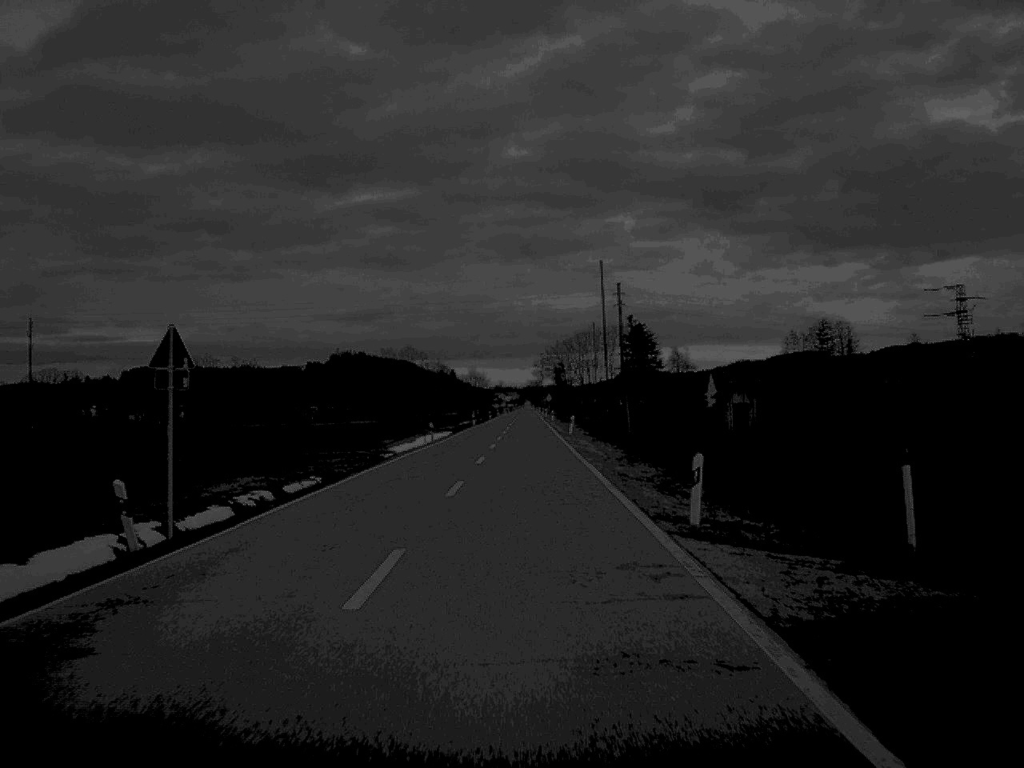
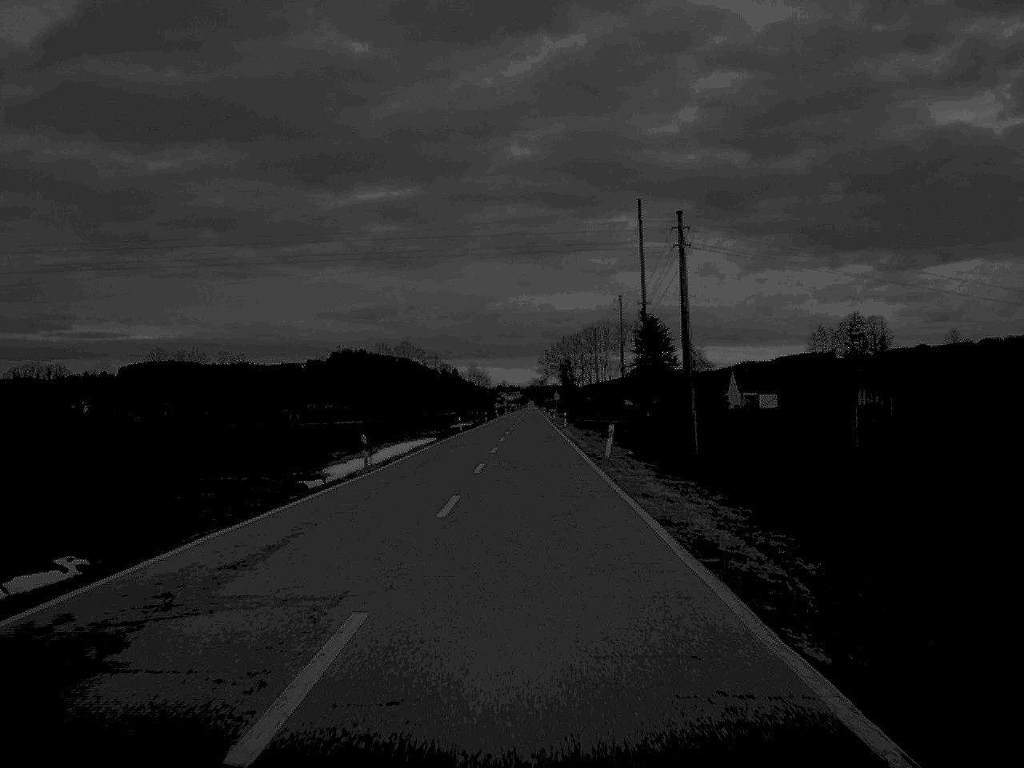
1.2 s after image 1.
(0.0, +28.8) m; 0°
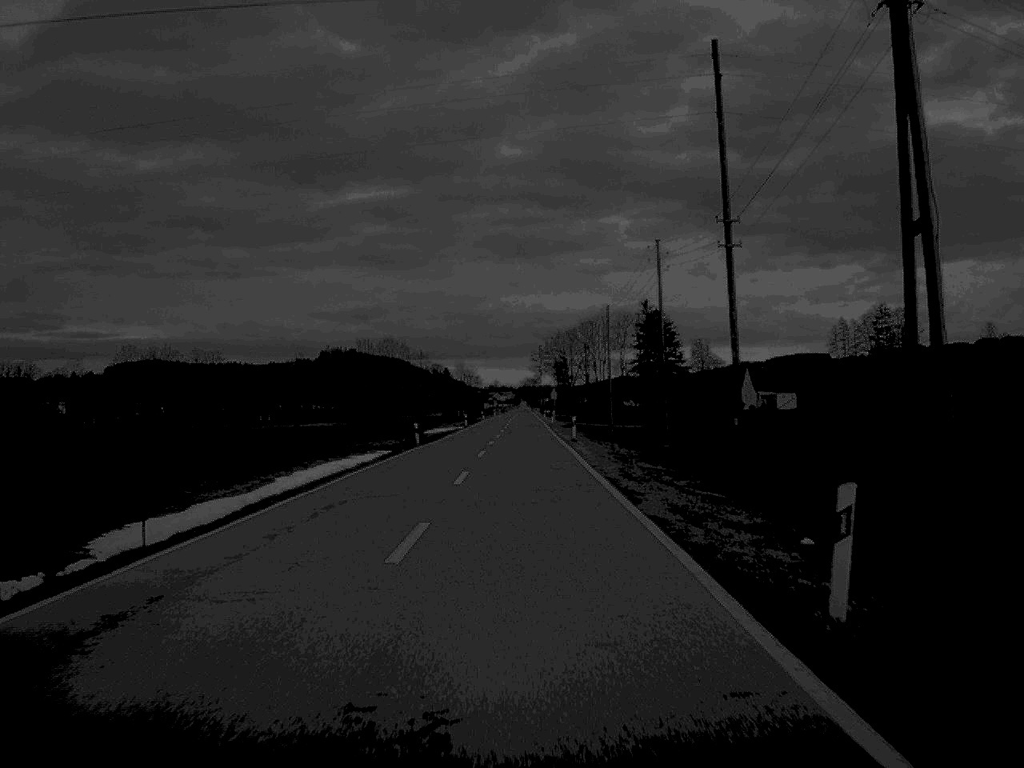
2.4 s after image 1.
(+0.1, +29.5) m; 0°
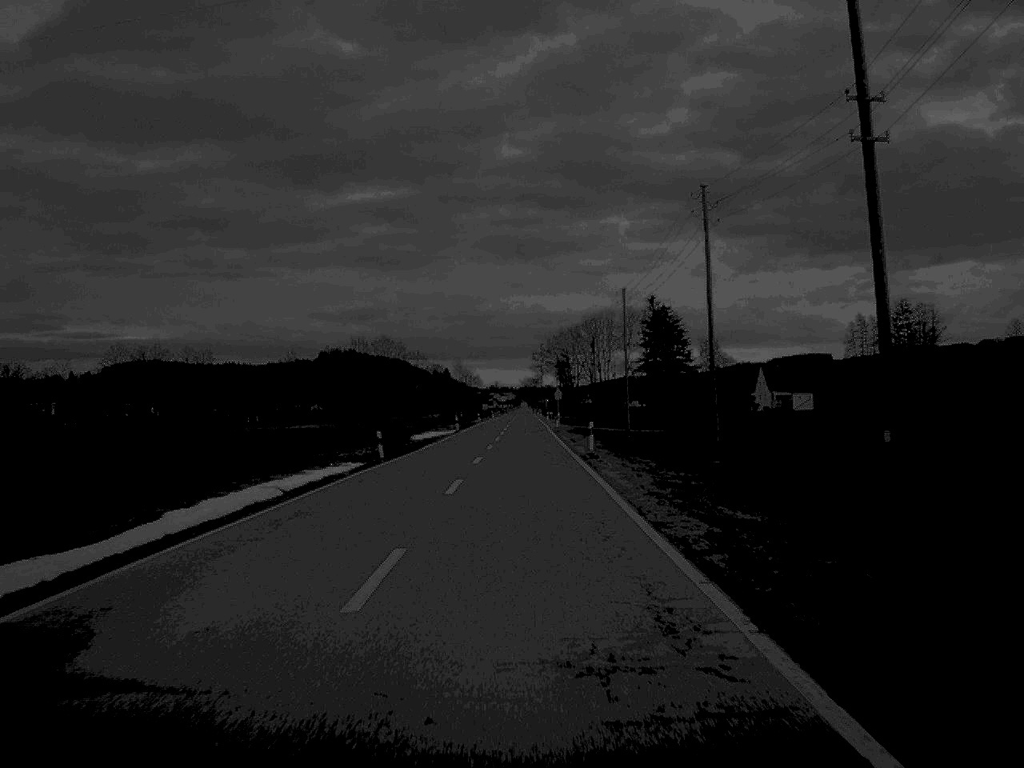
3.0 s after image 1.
(0.0, +15.1) m; 0°
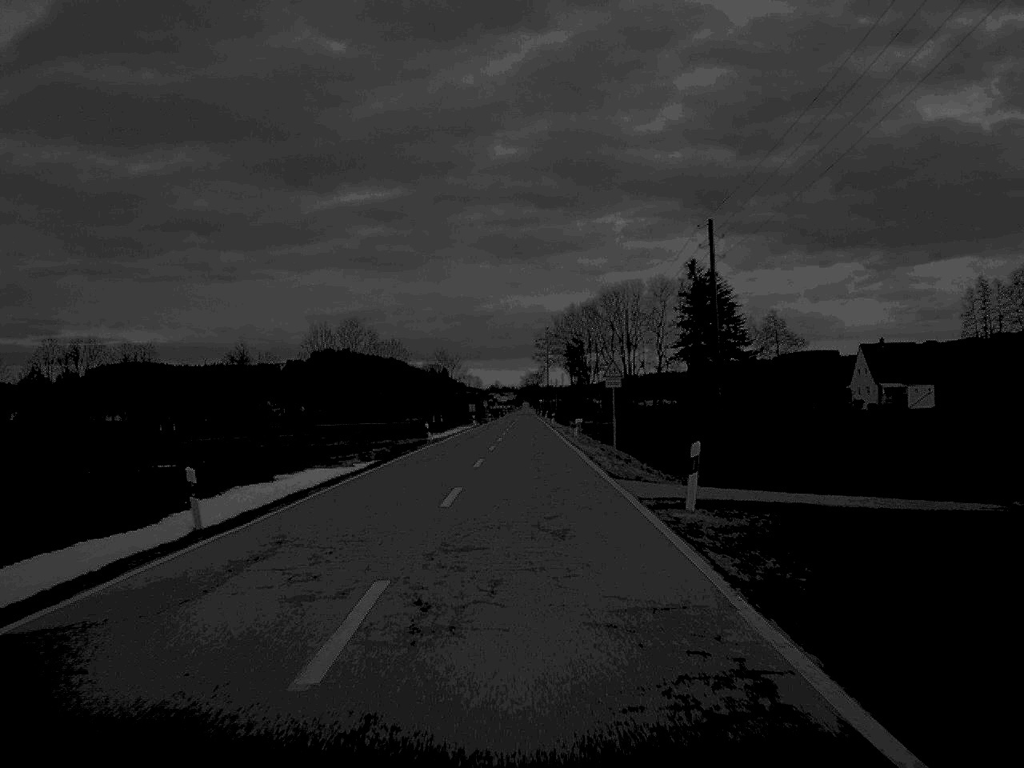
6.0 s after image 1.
(-0.1, +75.0) m; 0°
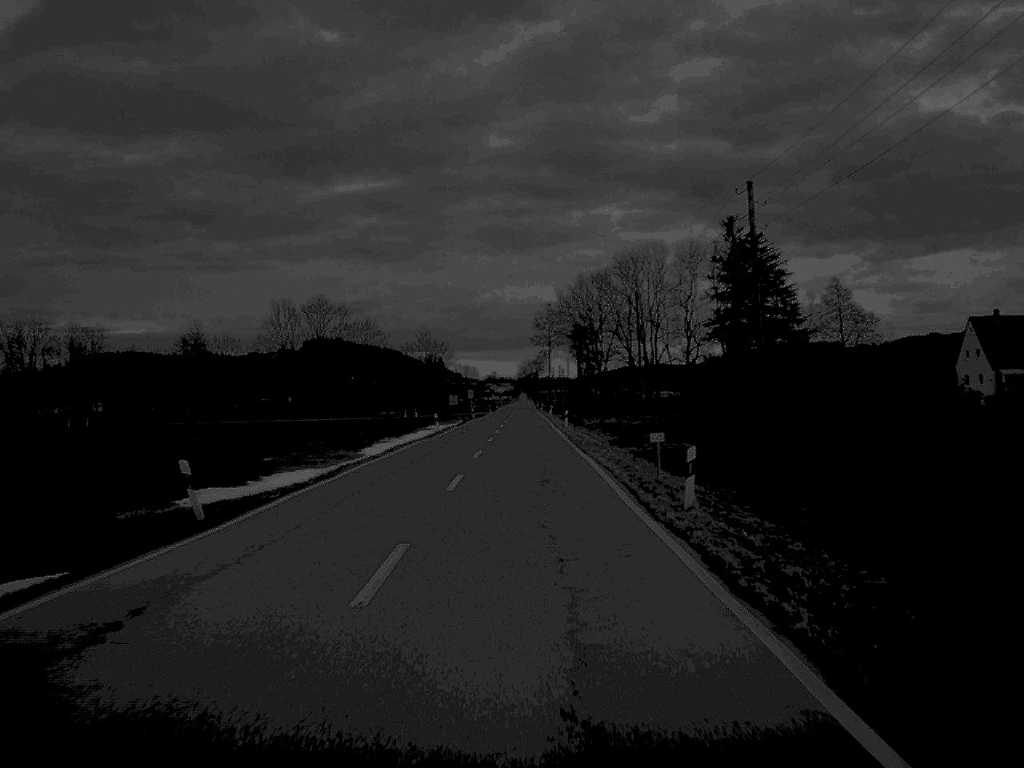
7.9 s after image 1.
(+0.1, +46.2) m; 0°
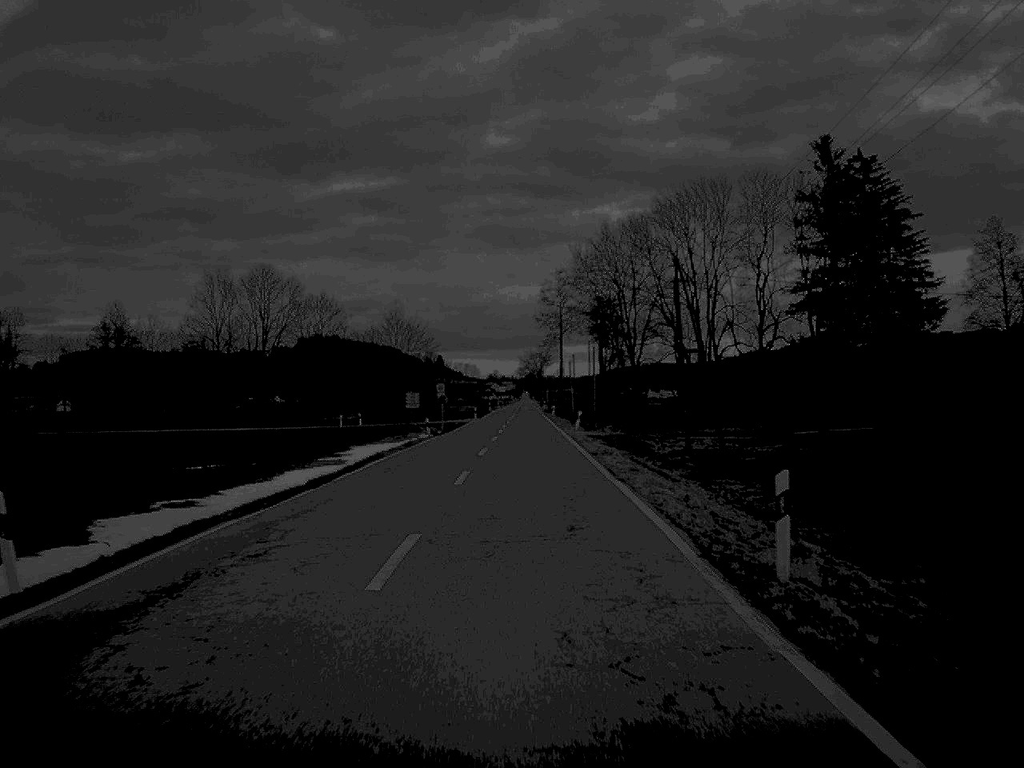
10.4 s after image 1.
(-0.1, +60.2) m; 0°
